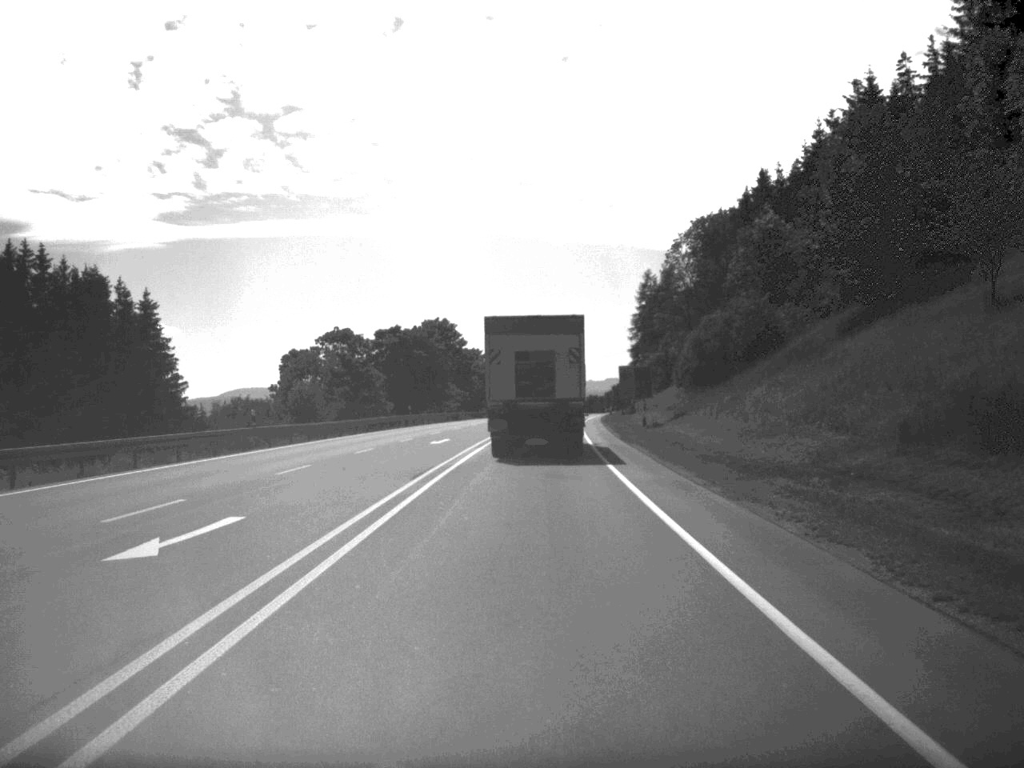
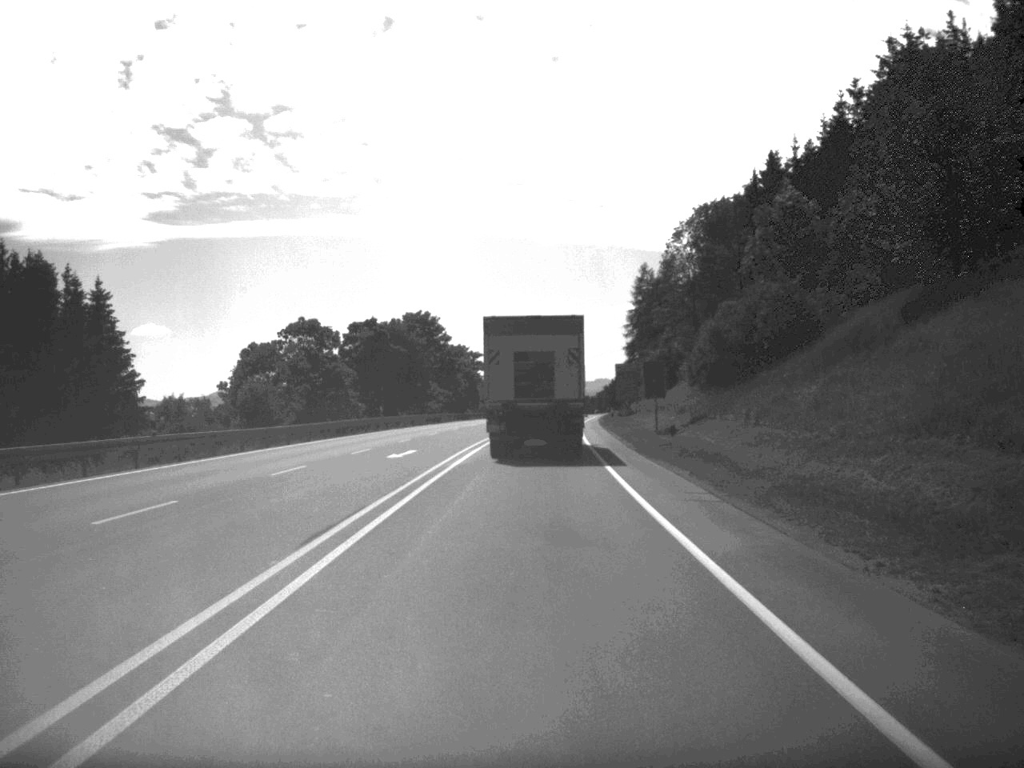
(0.0, +11.5) m; 0°
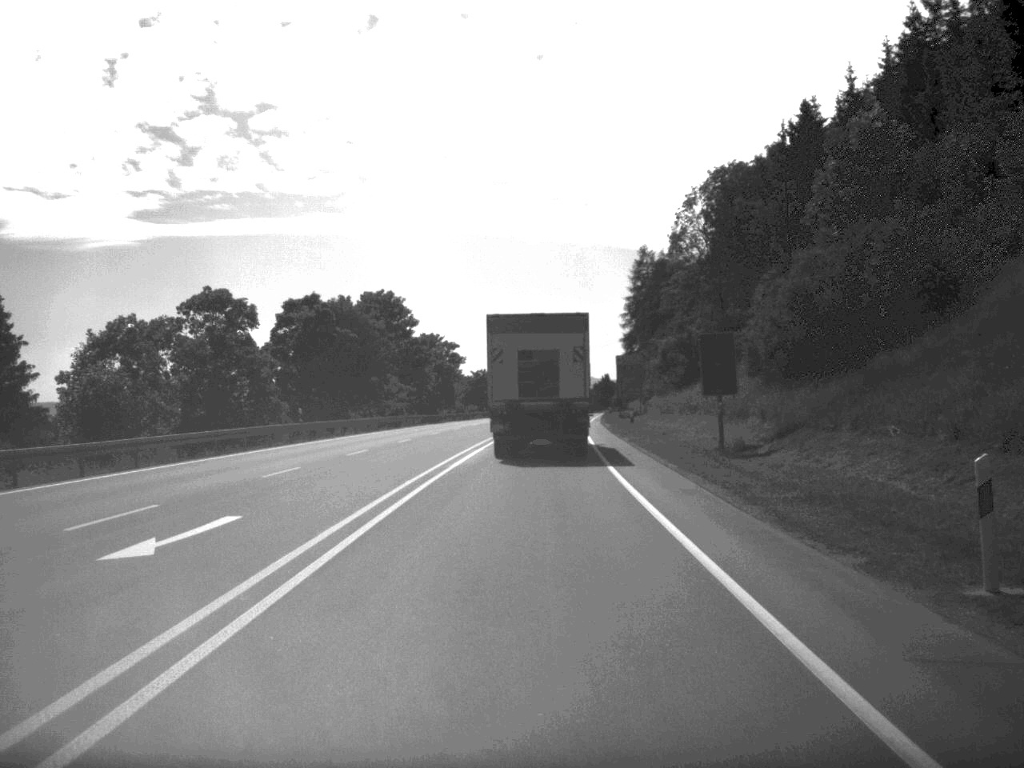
(+0.1, +23.6) m; +1°
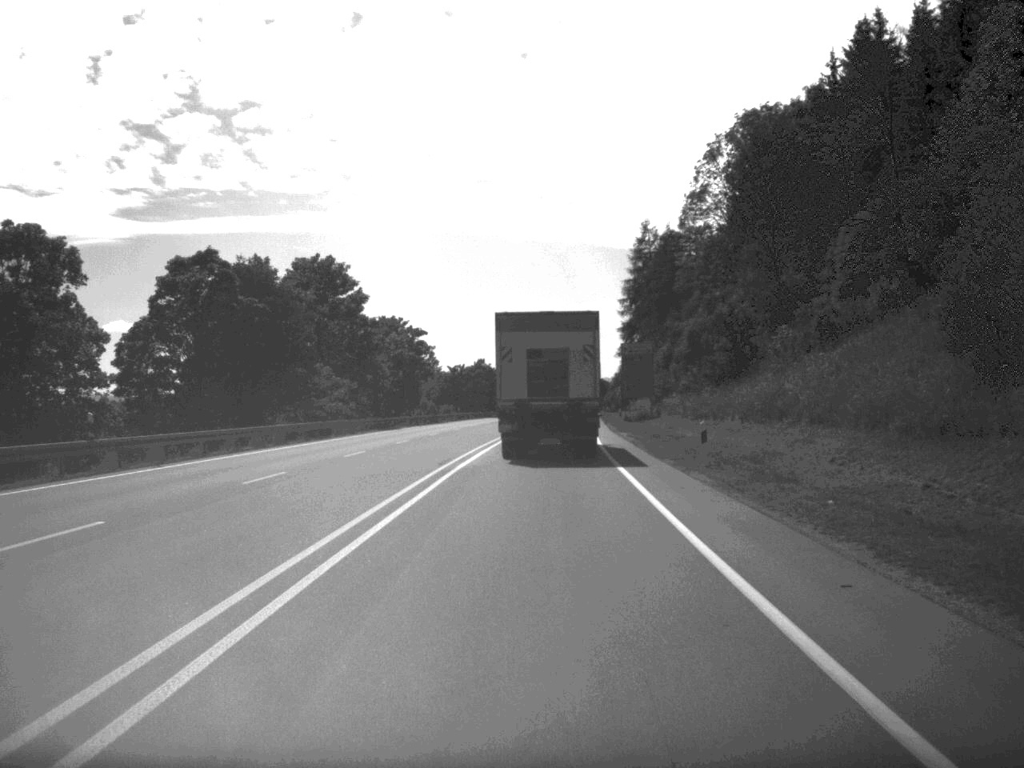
(+0.1, +25.1) m; +1°
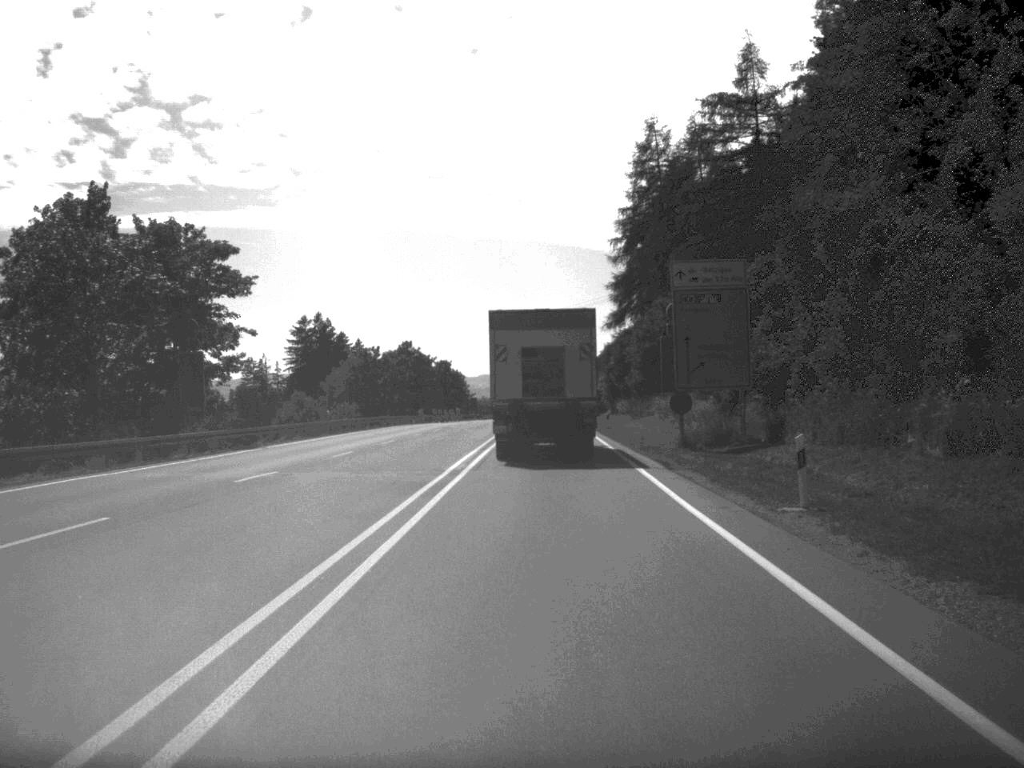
(+0.9, +58.5) m; +2°
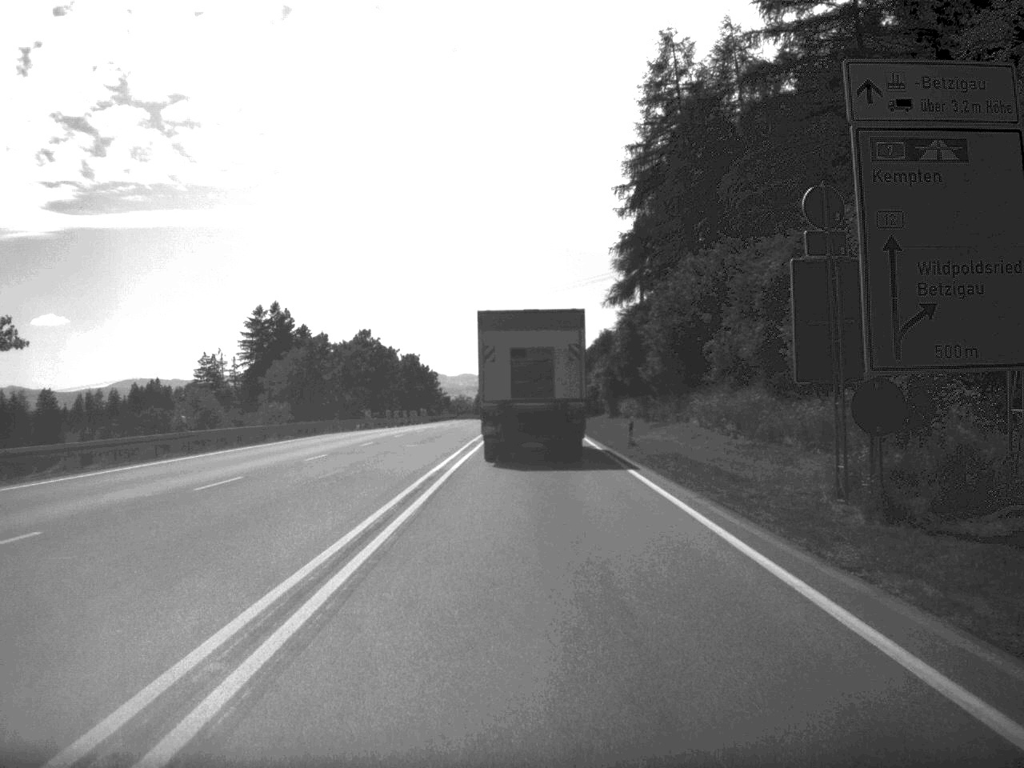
(+0.2, +25.2) m; +1°
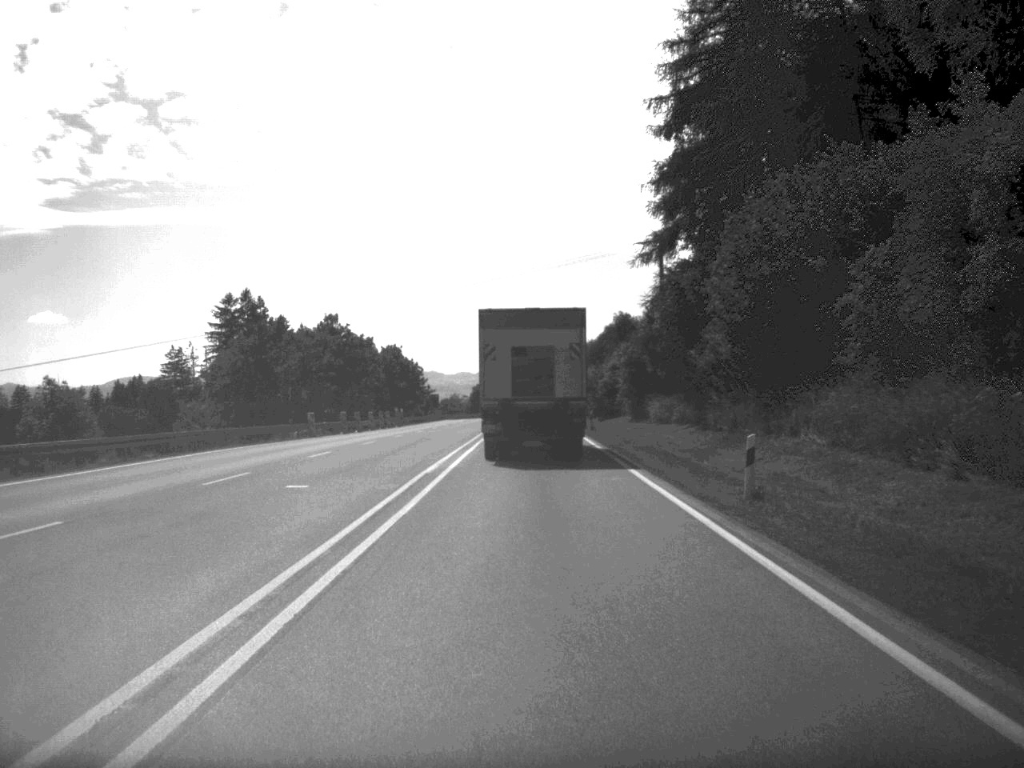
(0.0, +22.4) m; 0°
